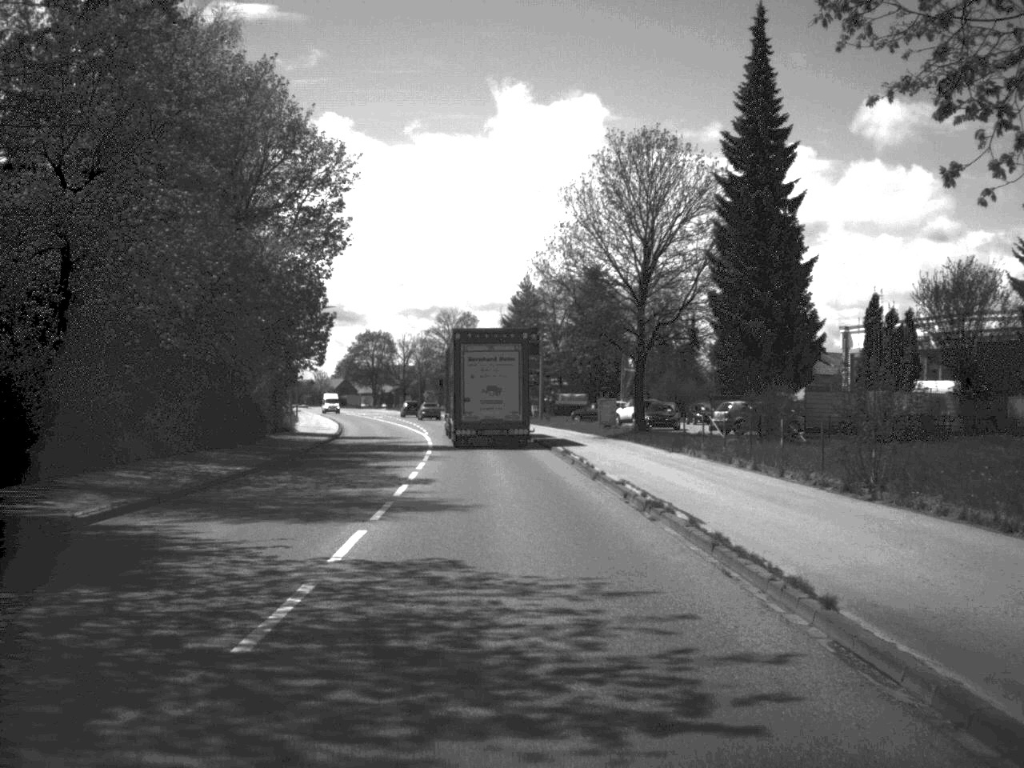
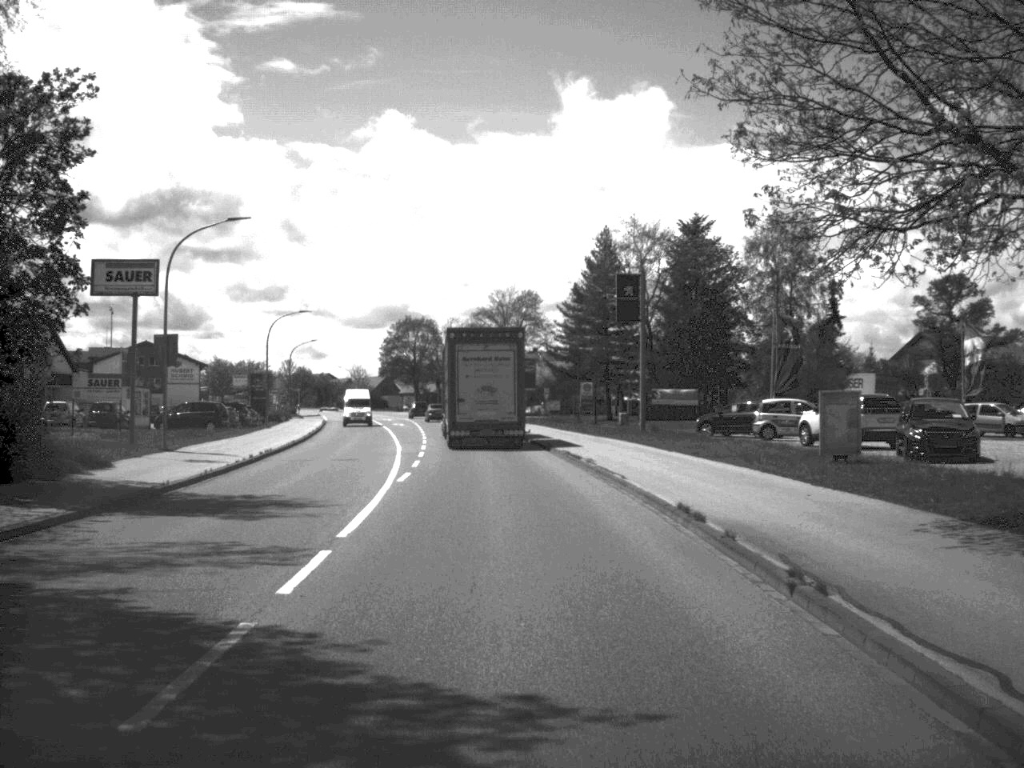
(-1.0, +37.3) m; -3°
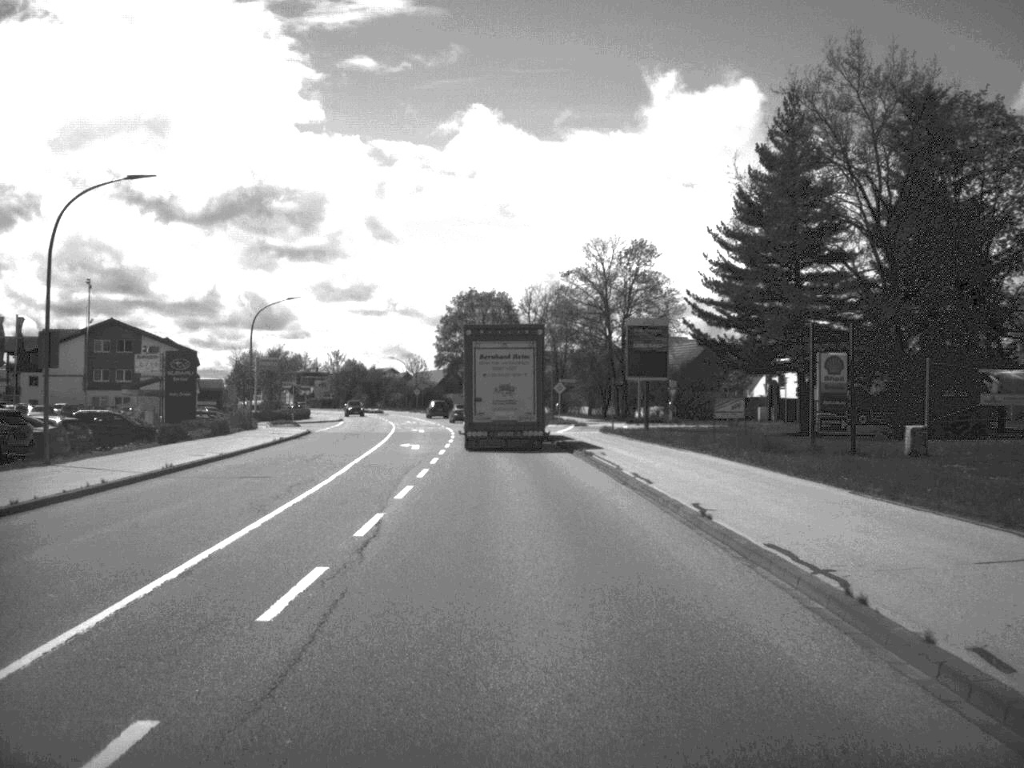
(-1.9, +46.0) m; -4°
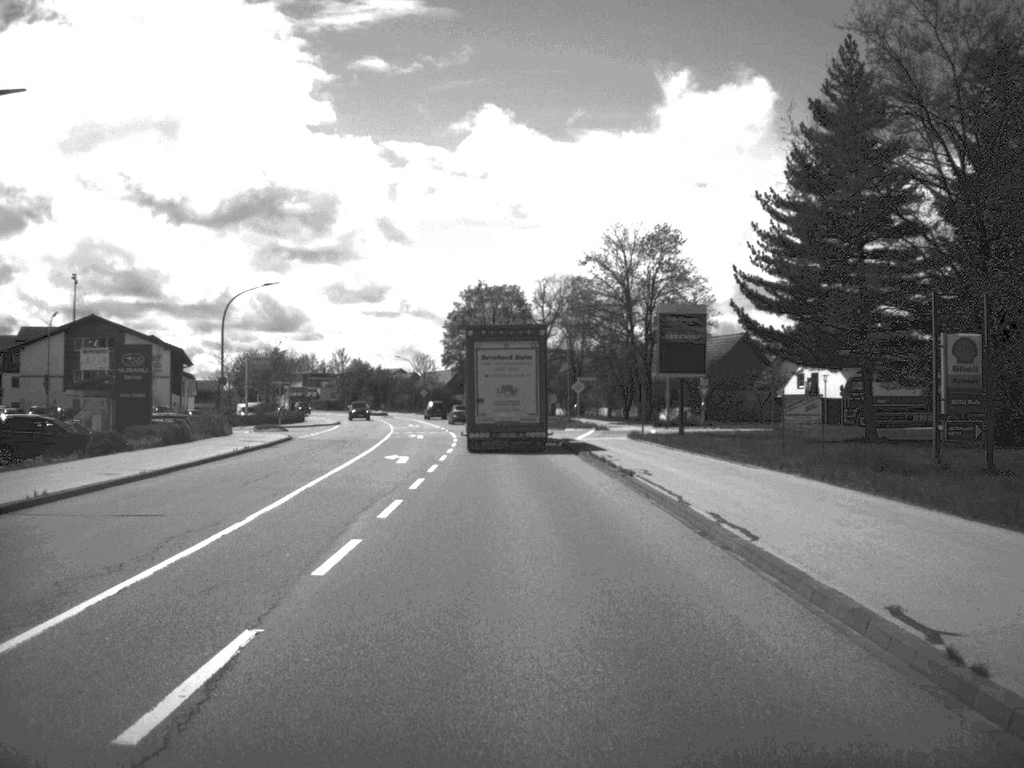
(0.0, +9.2) m; -1°
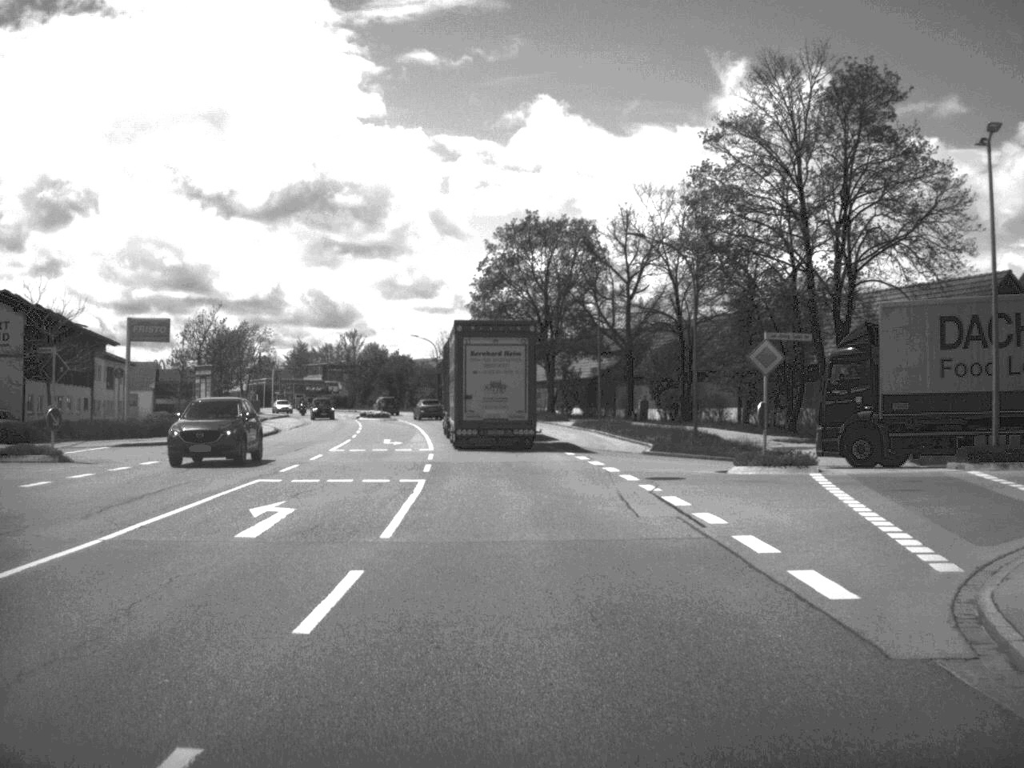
(-1.1, +44.5) m; -3°
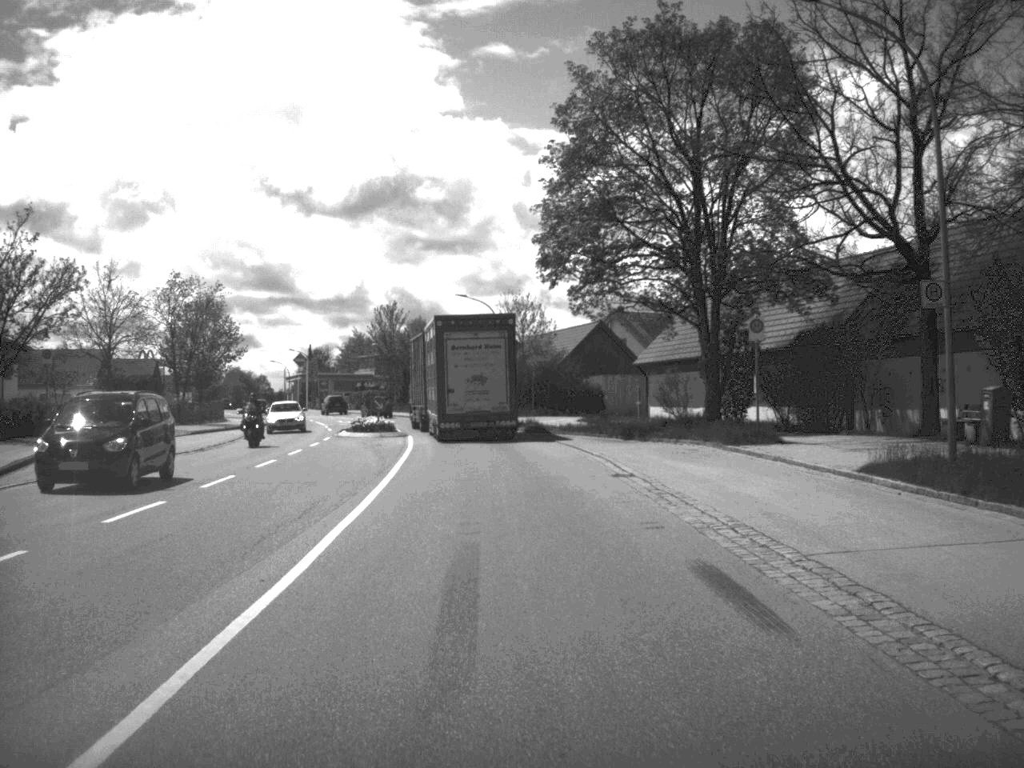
(-1.5, +43.8) m; -4°
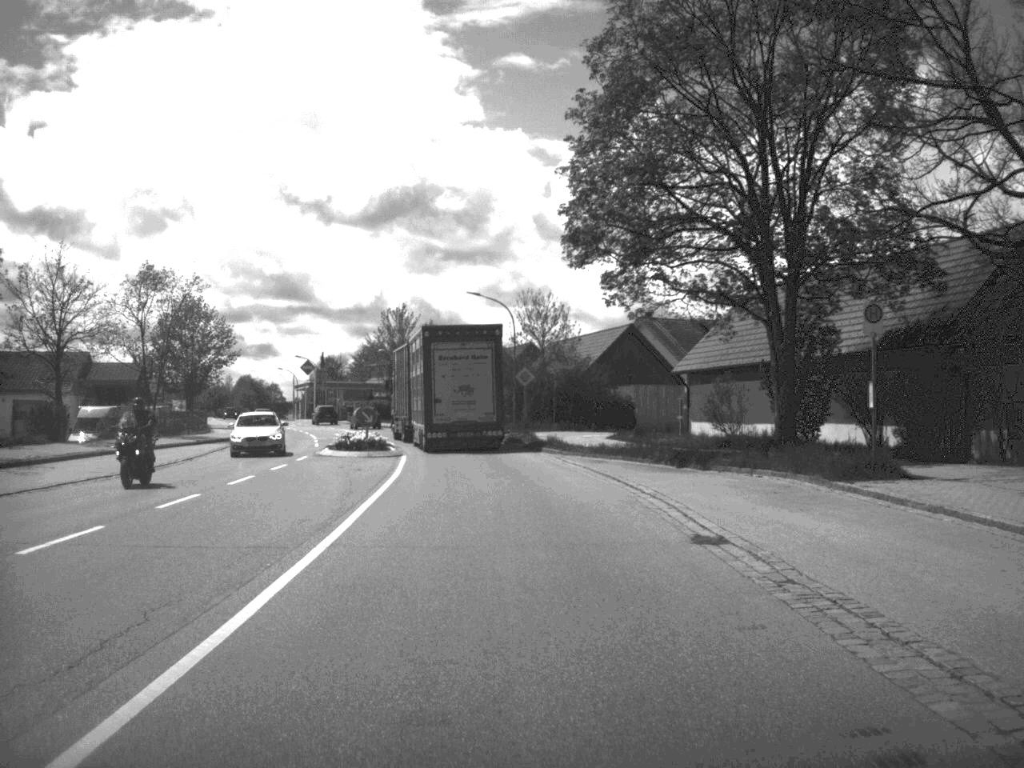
(-0.1, +8.8) m; -1°
